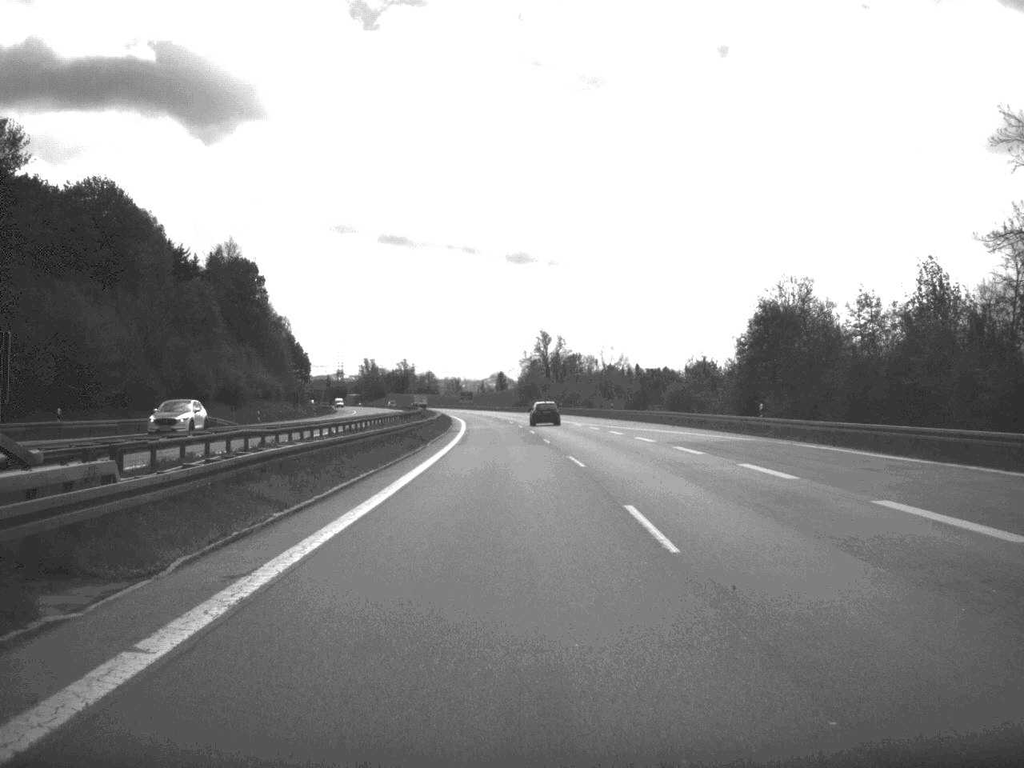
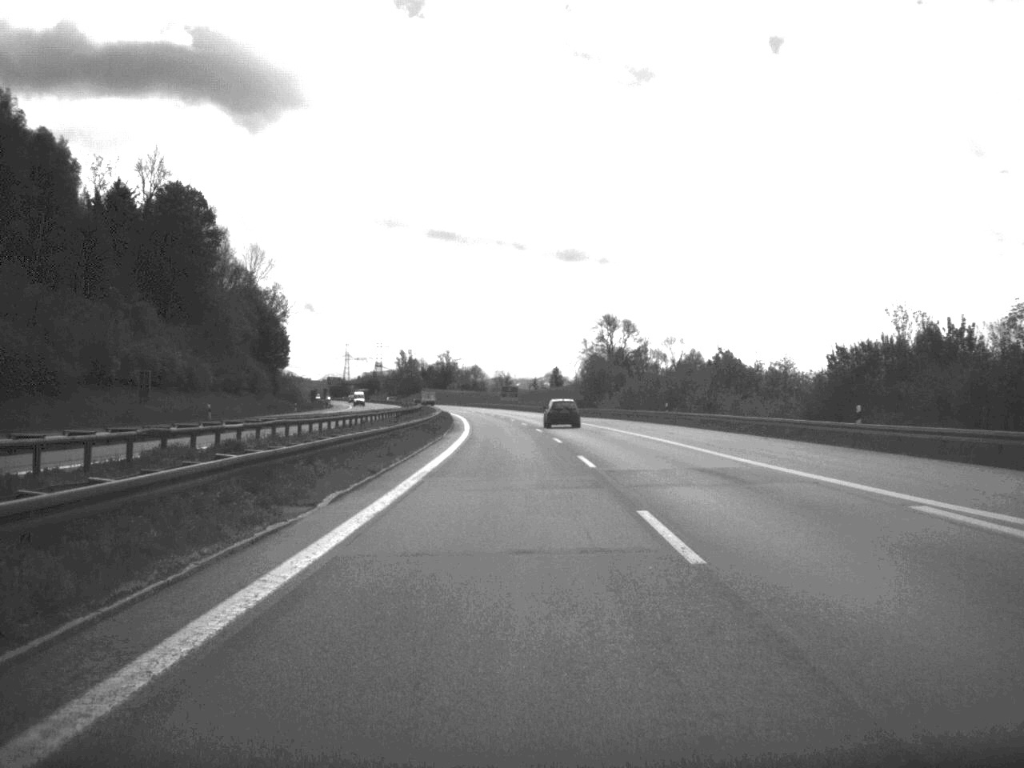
(-1.5, +71.9) m; -3°
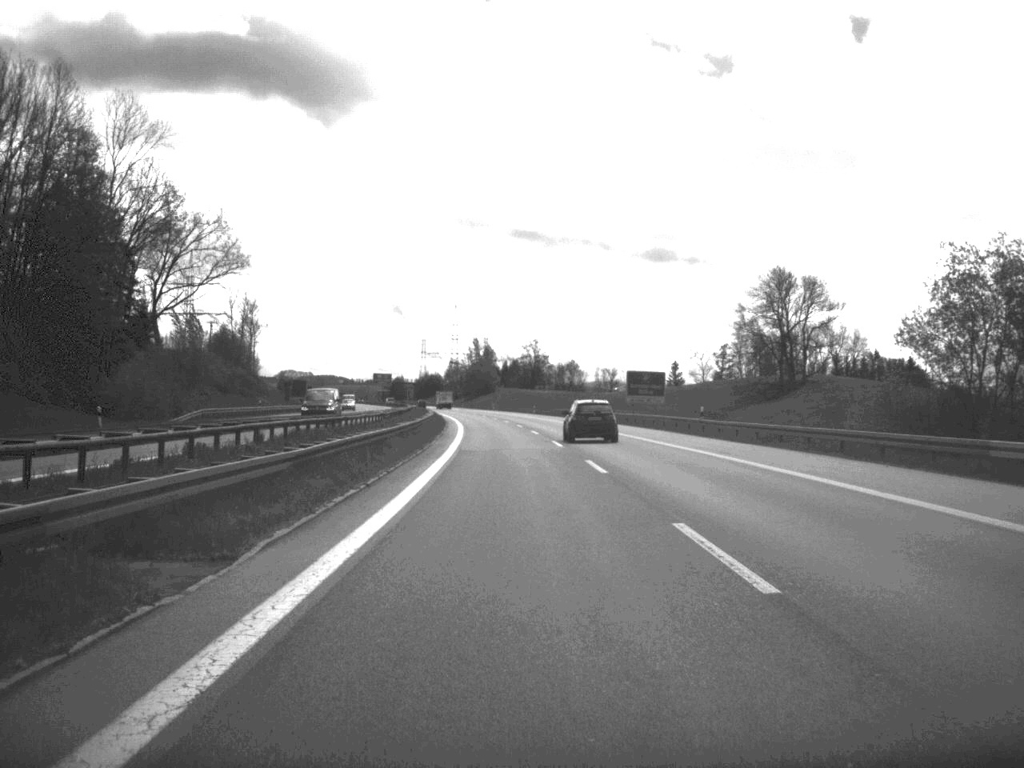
(-4.8, +125.7) m; -5°
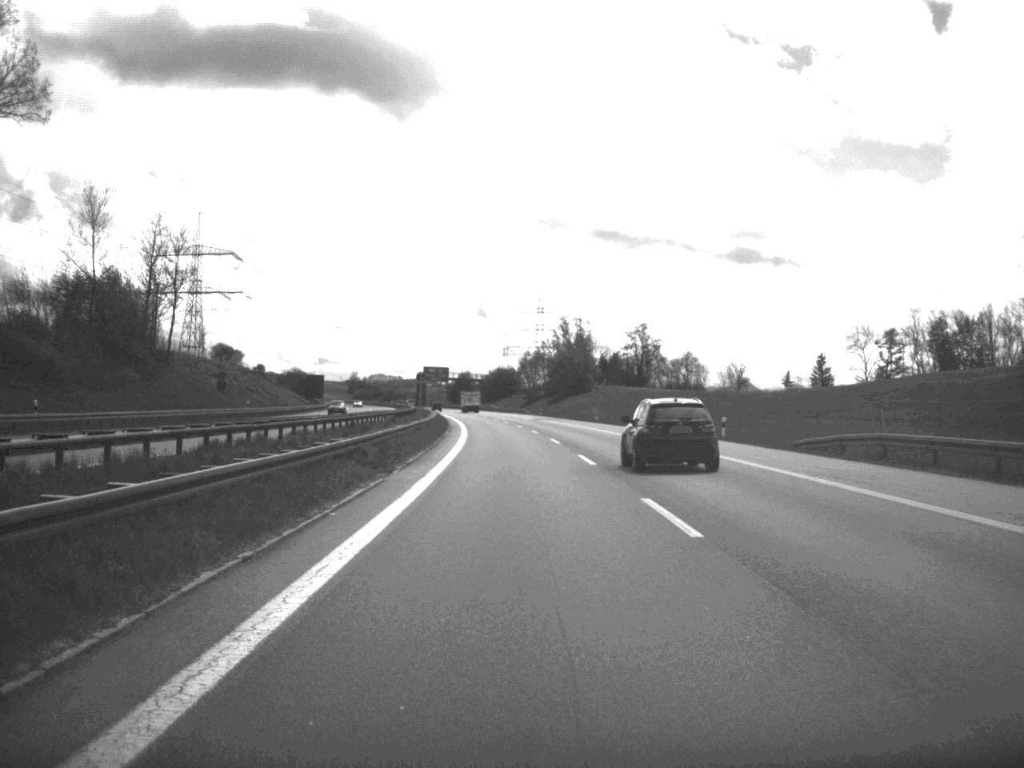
(-3.7, +101.6) m; -4°
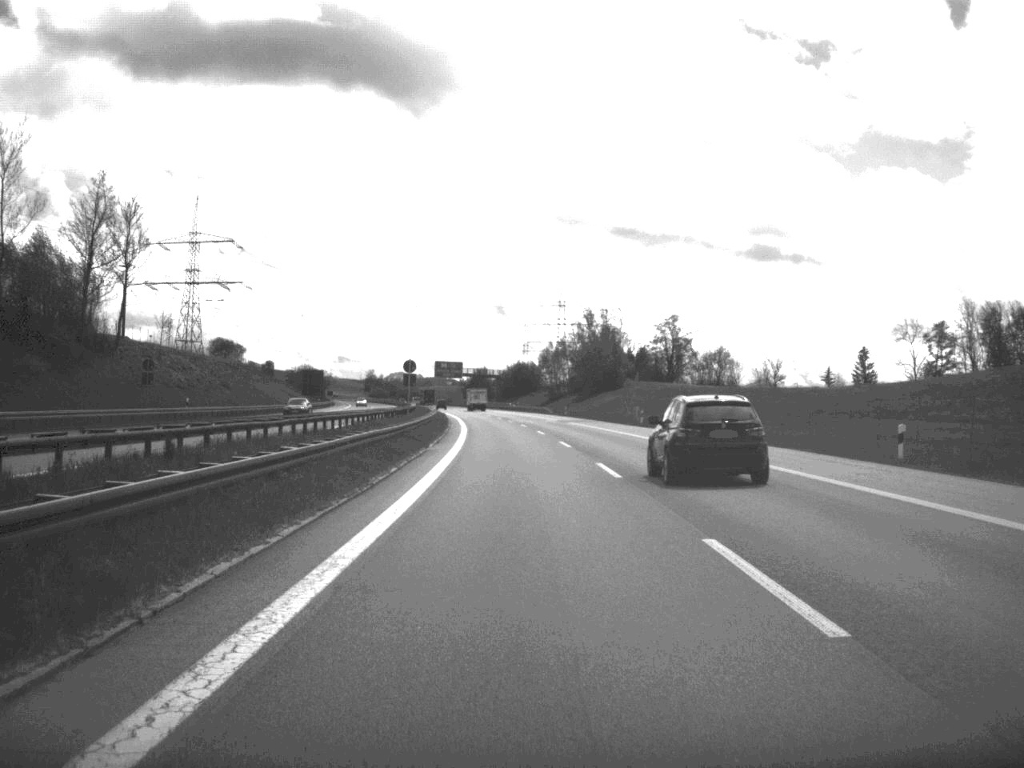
(-0.2, +24.1) m; -1°
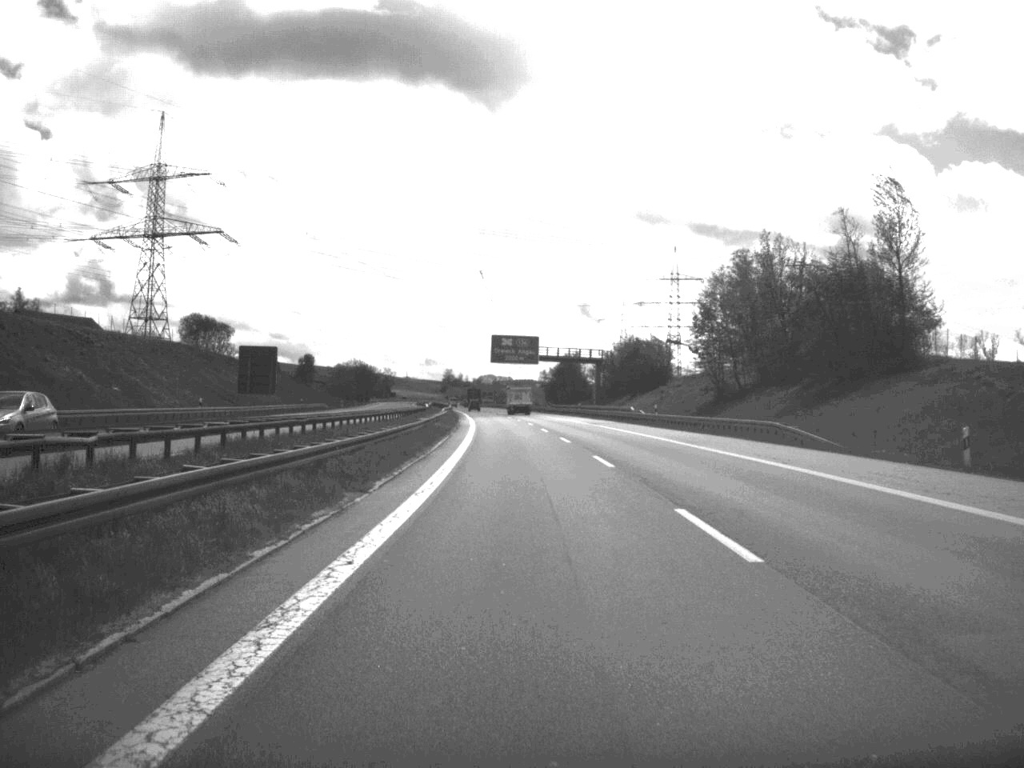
(-3.7, +102.2) m; -4°
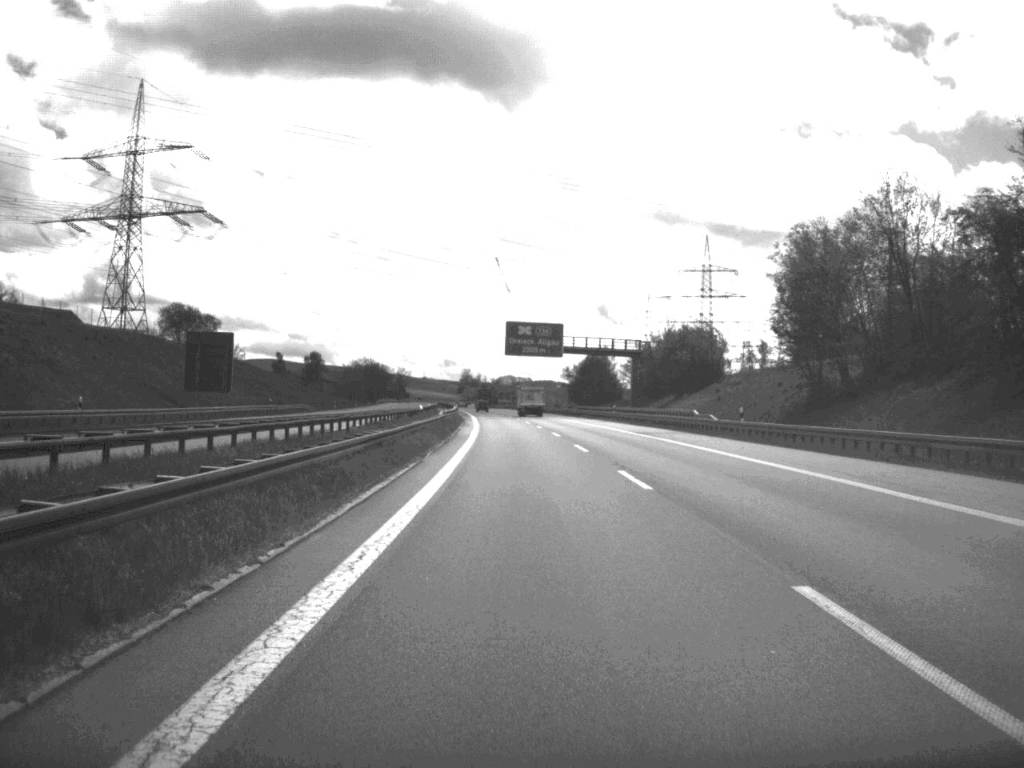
(-0.2, +25.2) m; -1°
